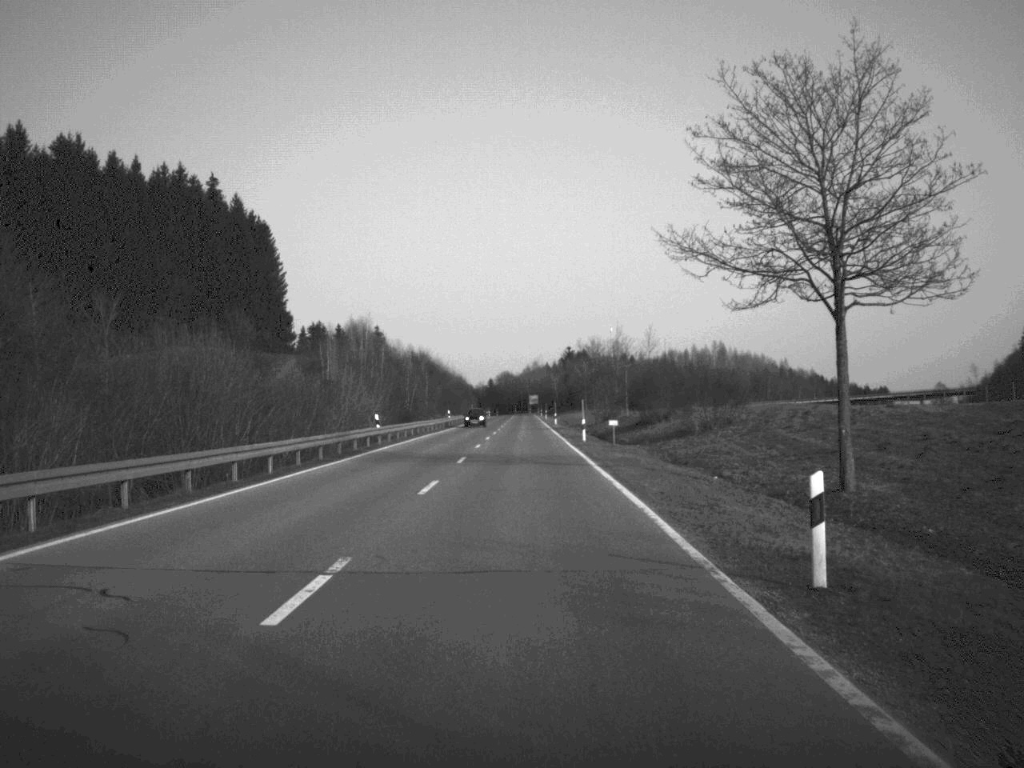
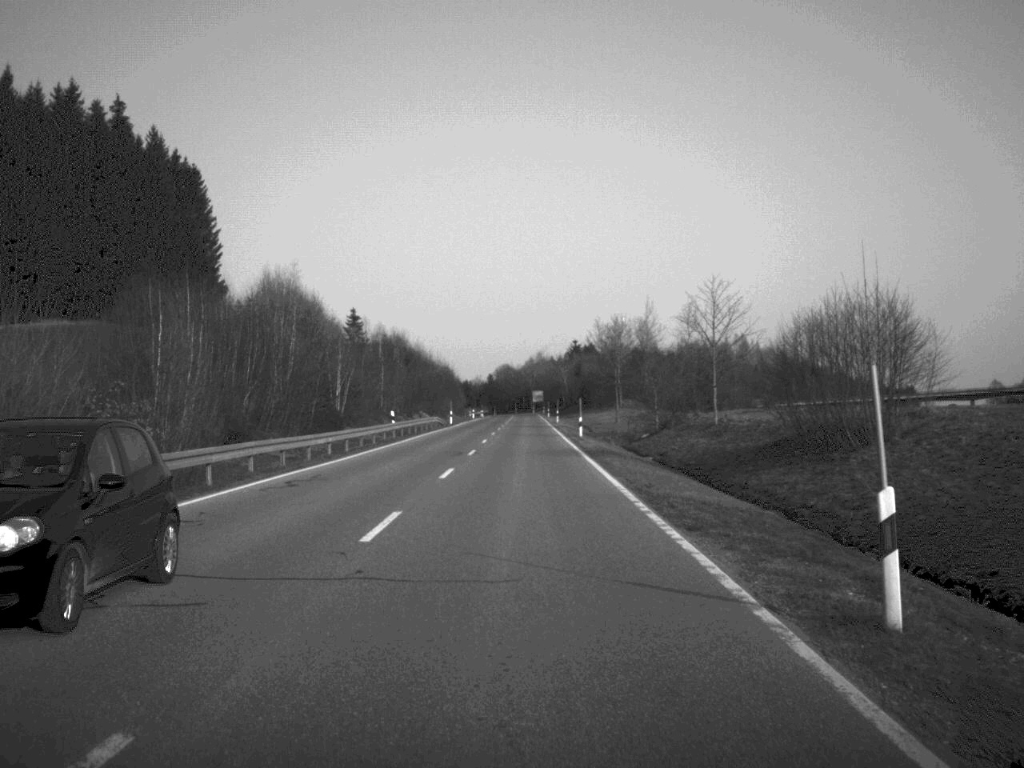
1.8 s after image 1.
(0.0, +46.6) m; 0°
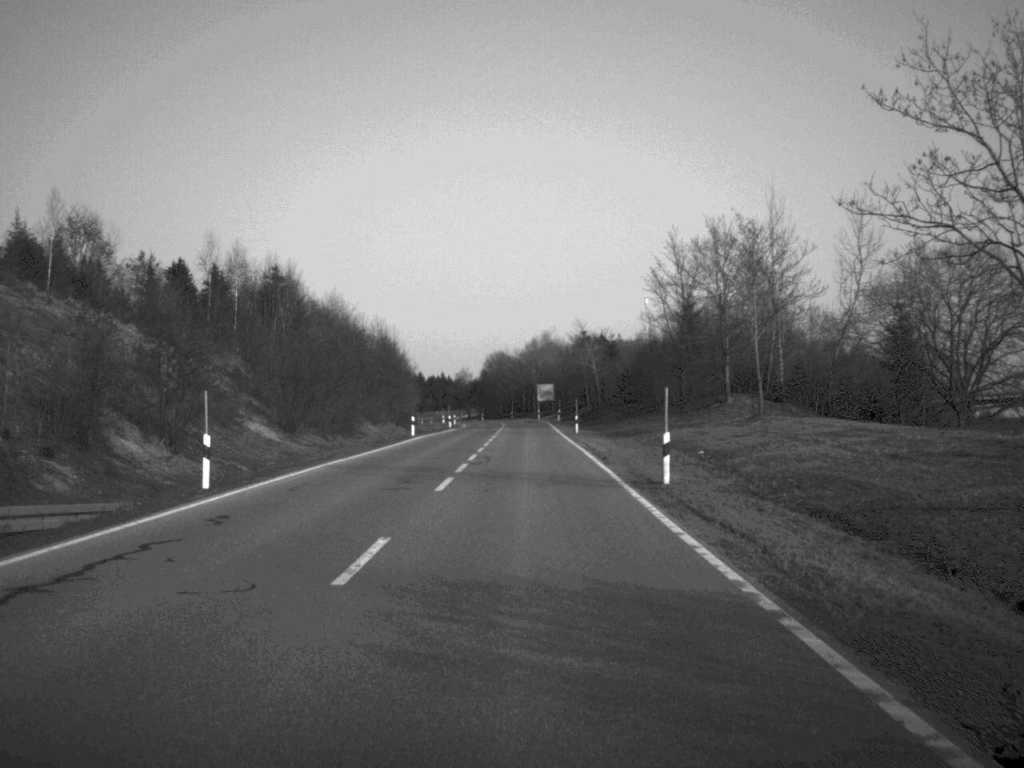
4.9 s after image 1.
(-0.1, +81.6) m; 0°
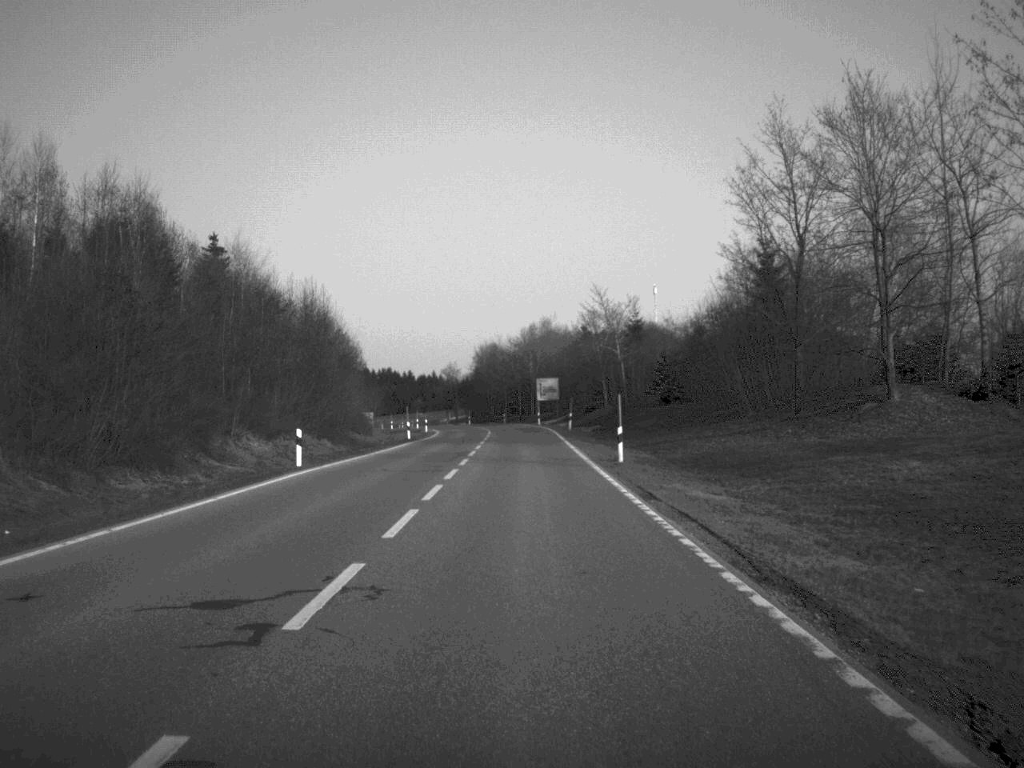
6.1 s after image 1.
(0.0, +34.0) m; 0°
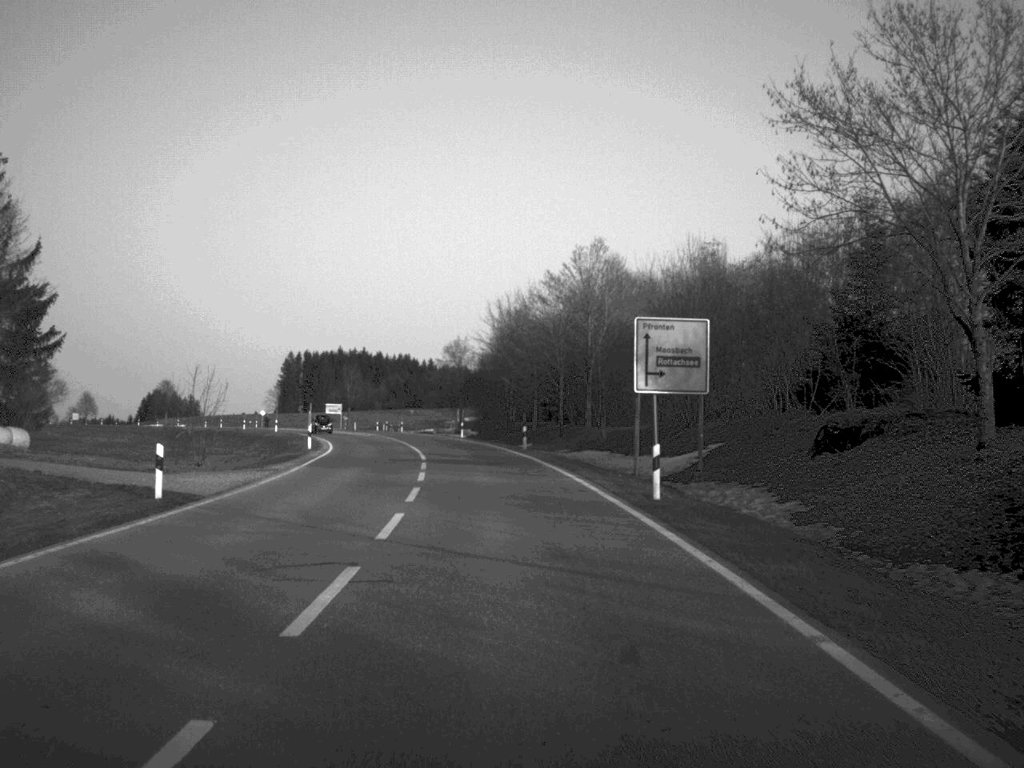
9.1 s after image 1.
(-0.7, +77.5) m; -2°
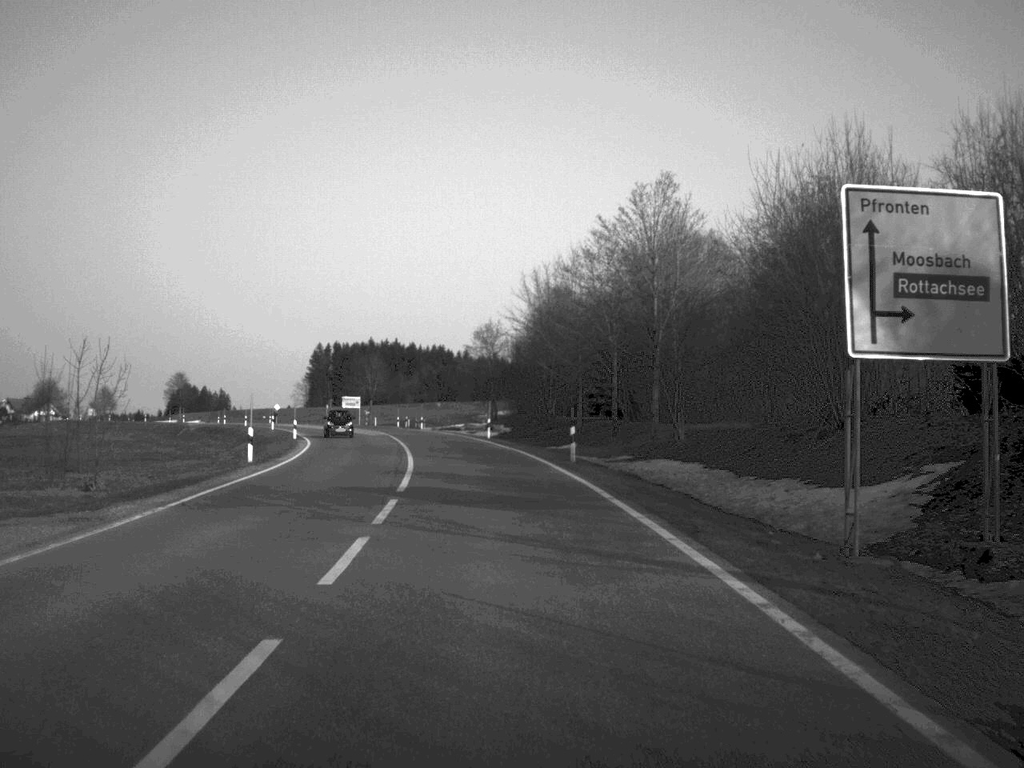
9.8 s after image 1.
(-0.3, +17.8) m; -2°
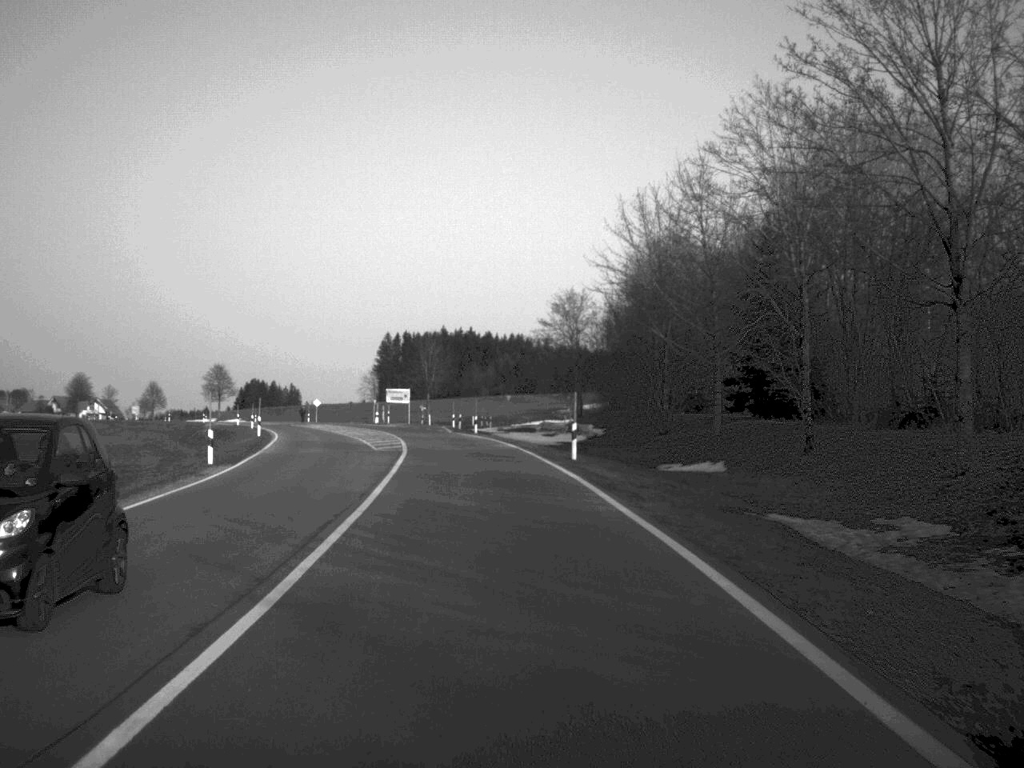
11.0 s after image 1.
(-0.9, +30.3) m; -4°
